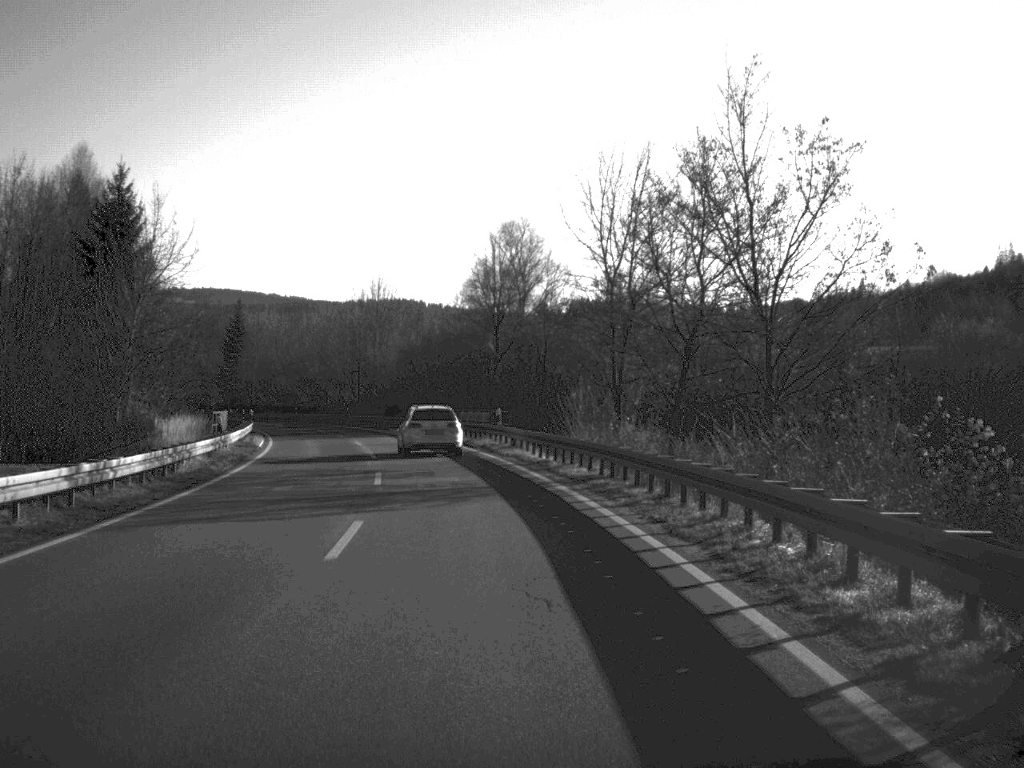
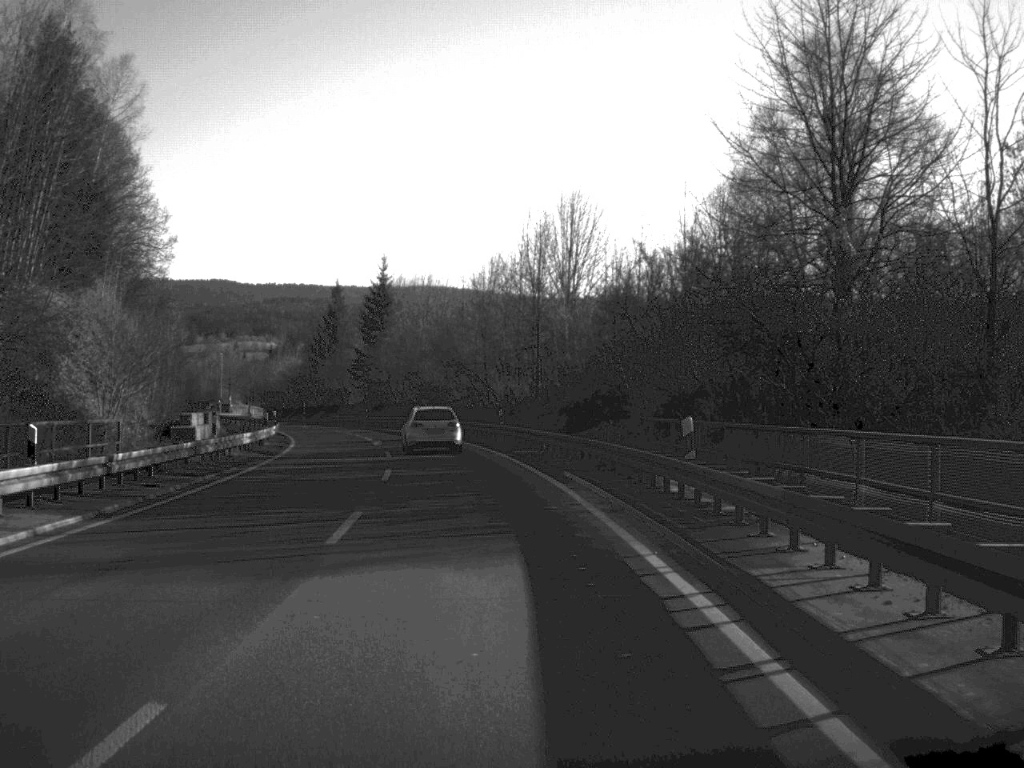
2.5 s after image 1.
(-3.8, +46.0) m; -10°
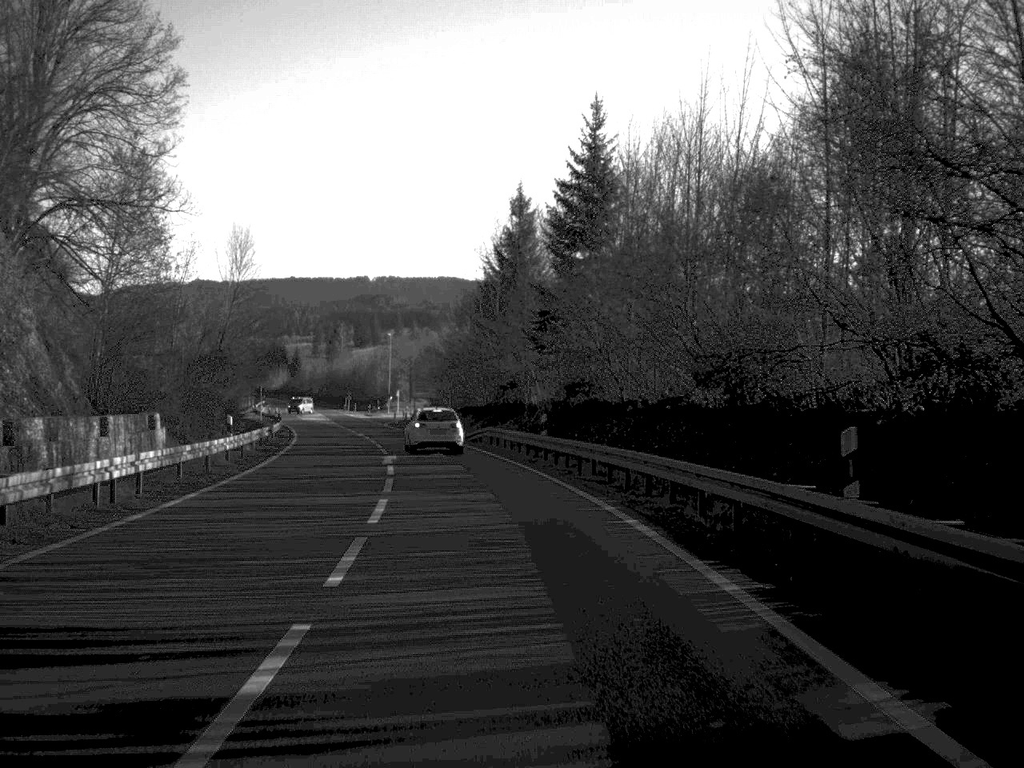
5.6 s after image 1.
(-5.4, +57.0) m; -10°
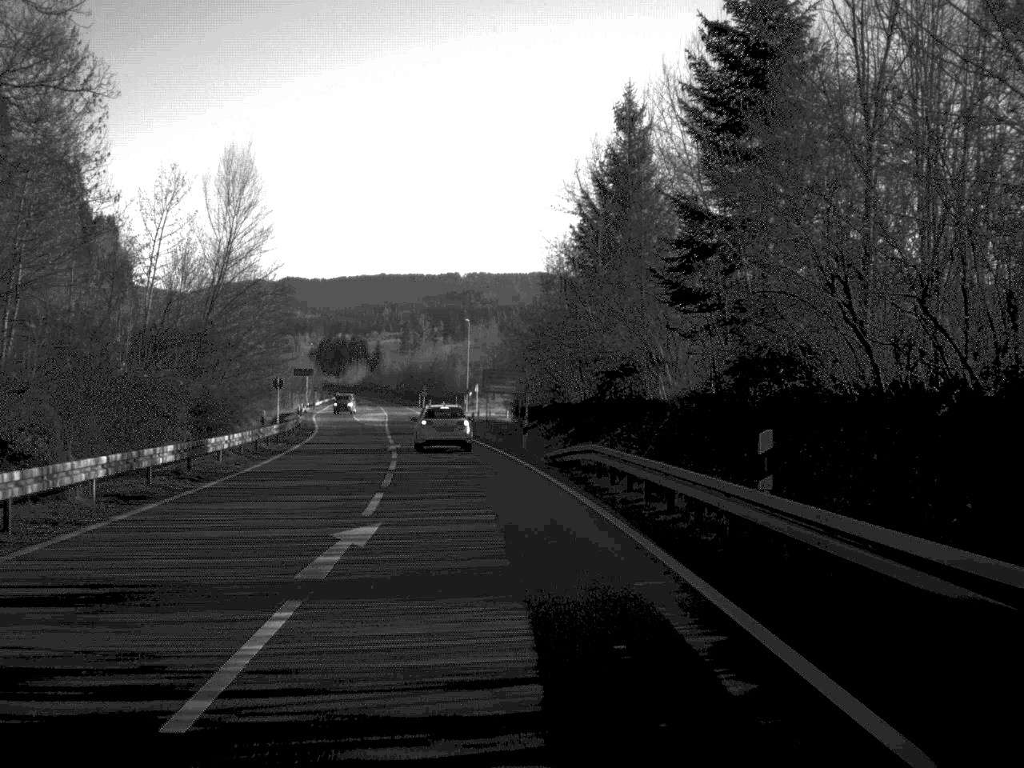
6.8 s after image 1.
(-0.8, +22.8) m; -4°
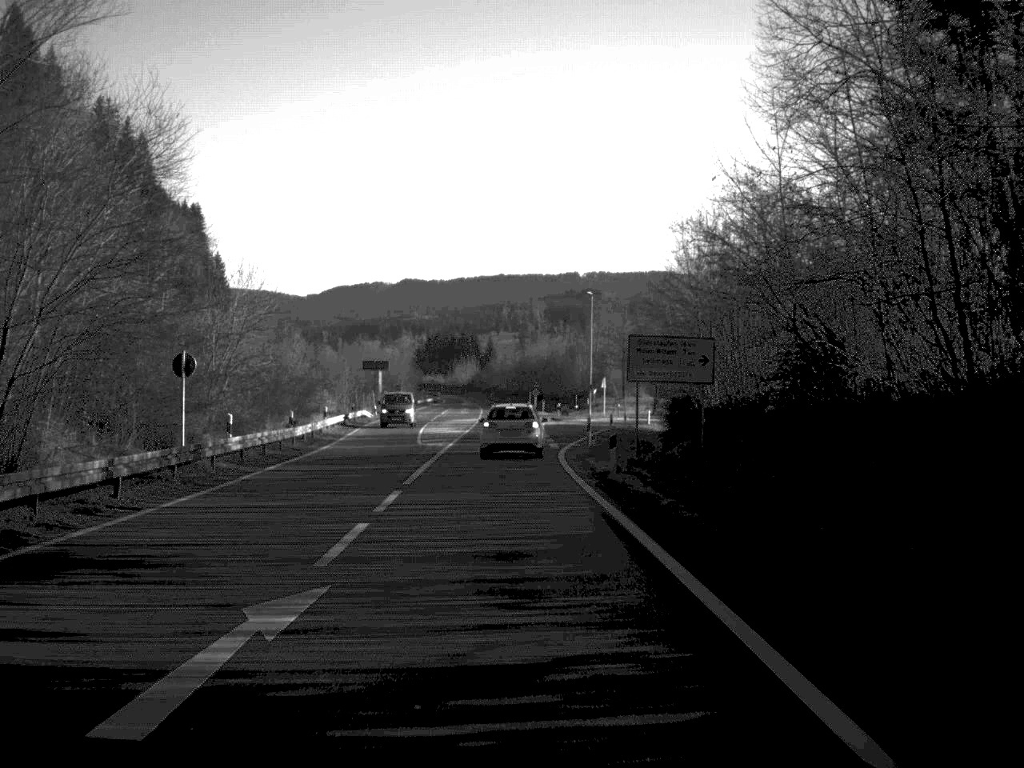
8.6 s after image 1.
(-1.7, +35.6) m; -5°
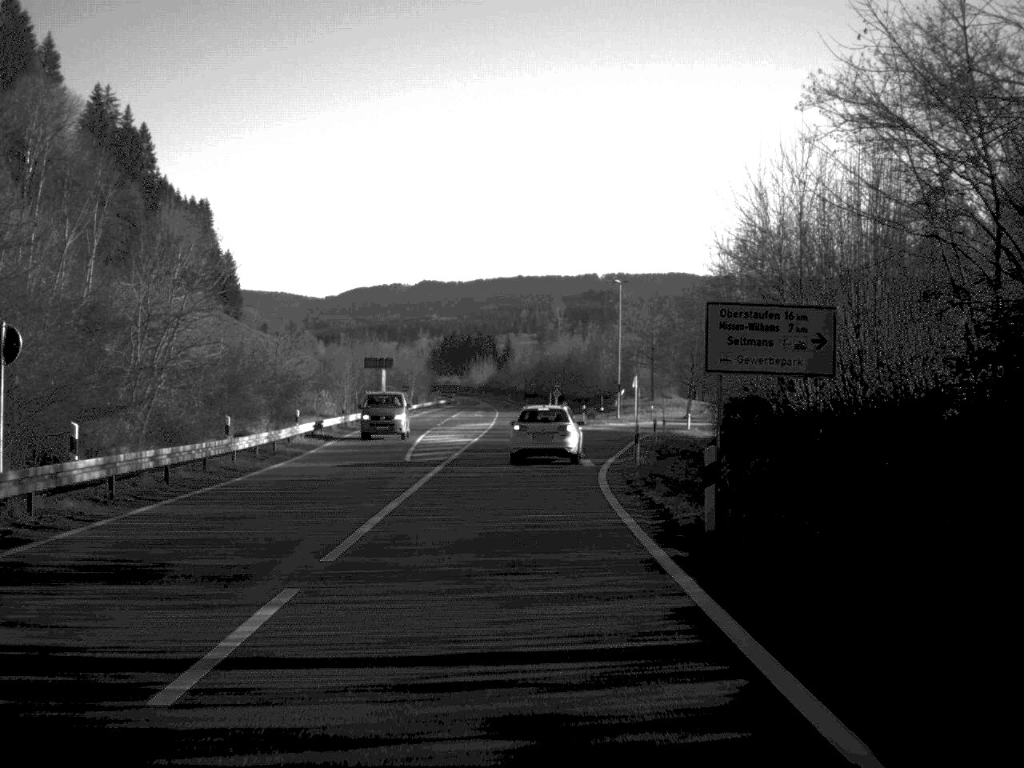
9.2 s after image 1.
(-0.1, +11.7) m; -1°
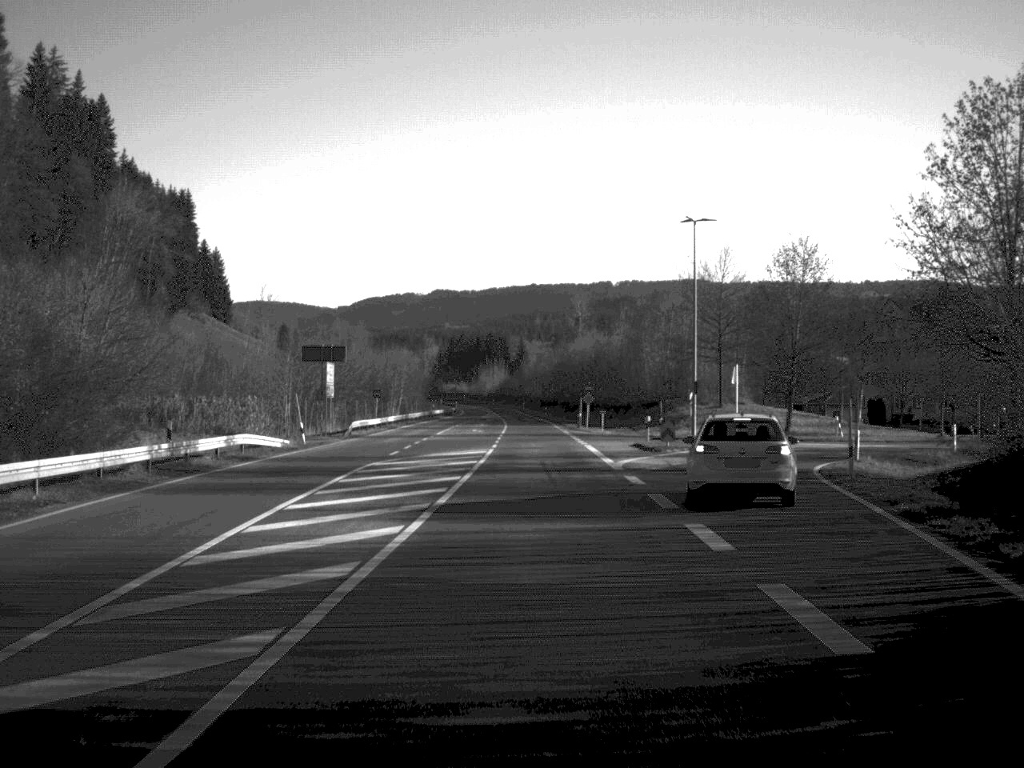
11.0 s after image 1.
(-0.3, +35.3) m; -1°
